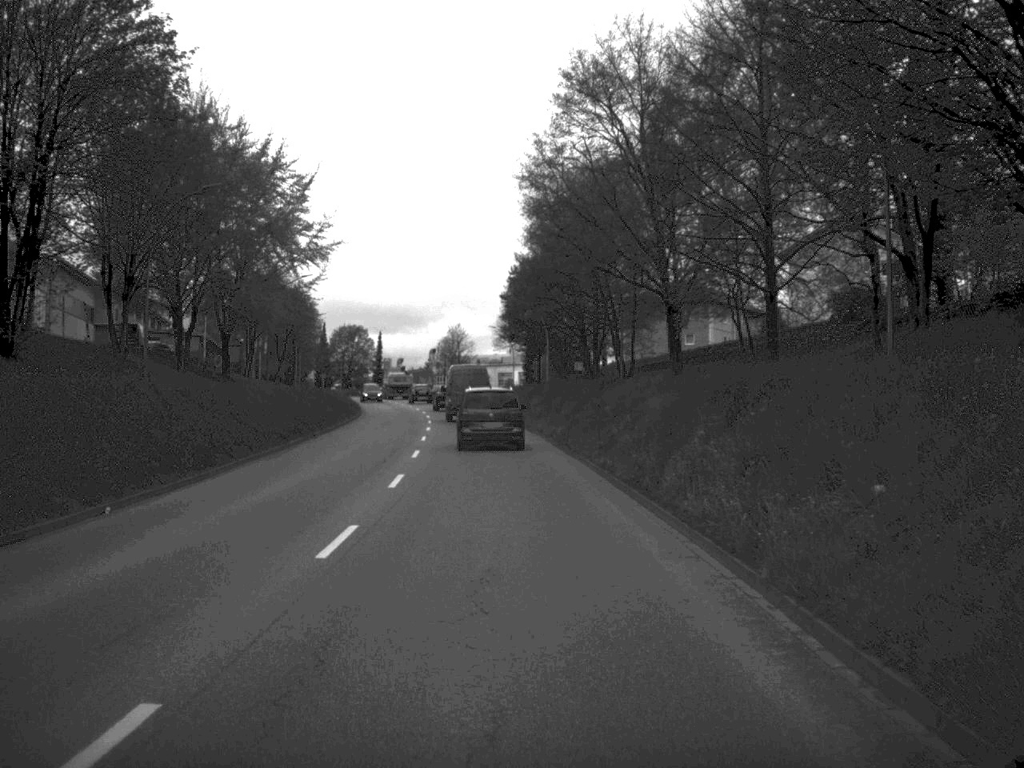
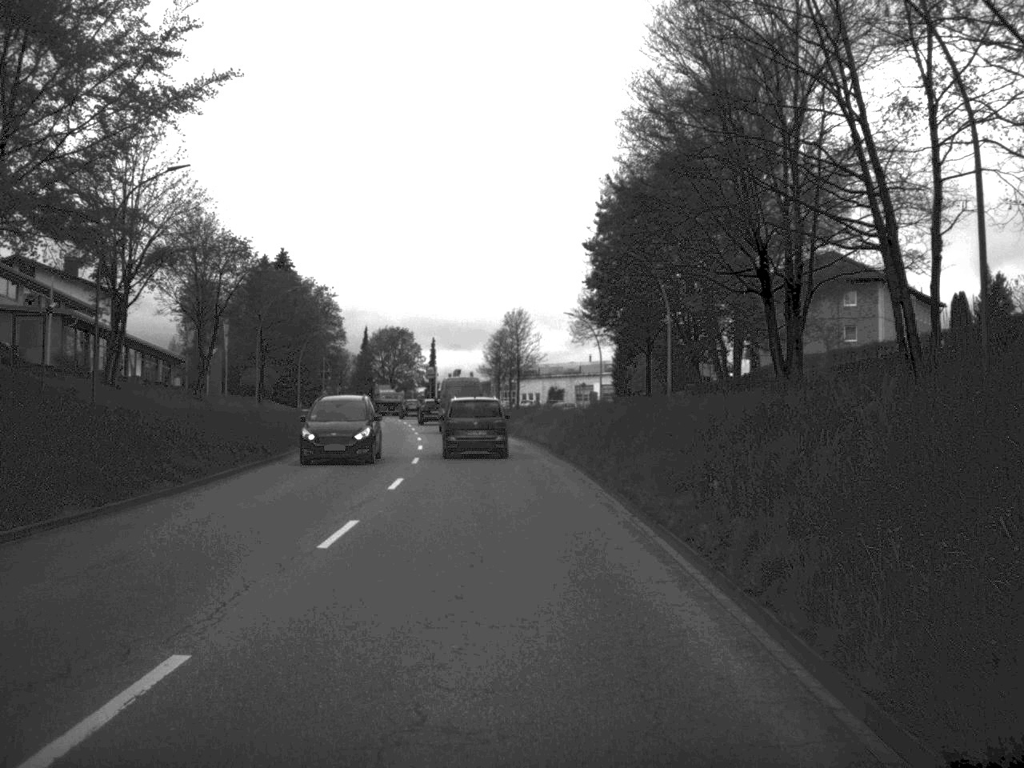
(-1.3, +43.0) m; -3°
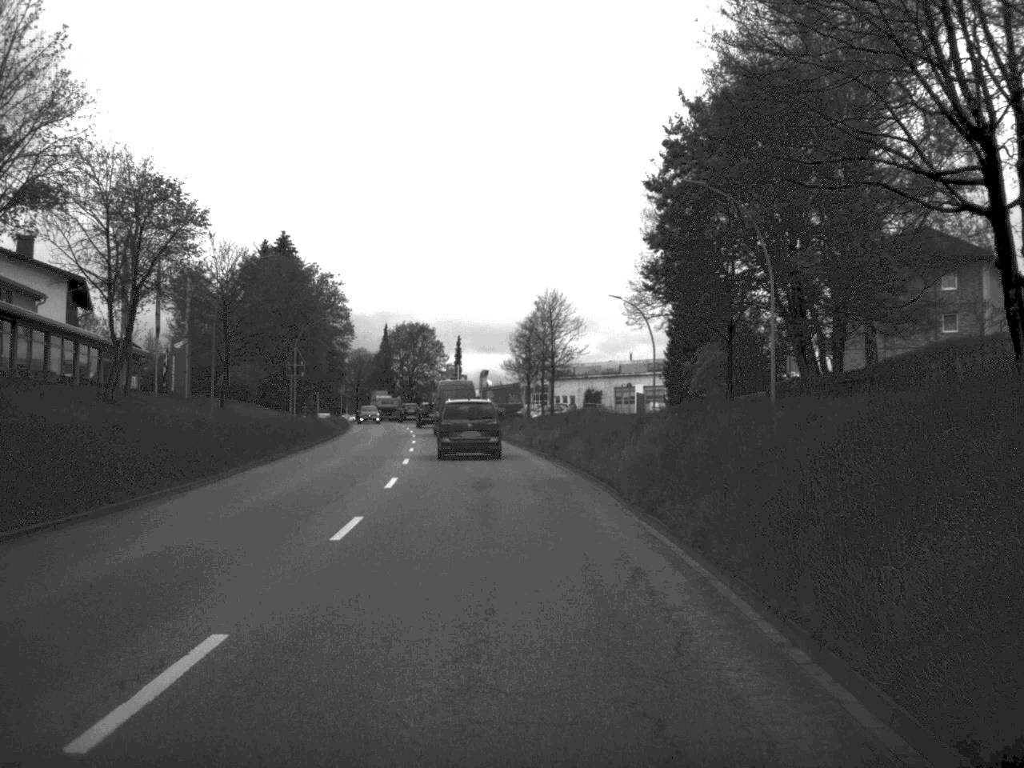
(-0.2, +17.0) m; -1°
